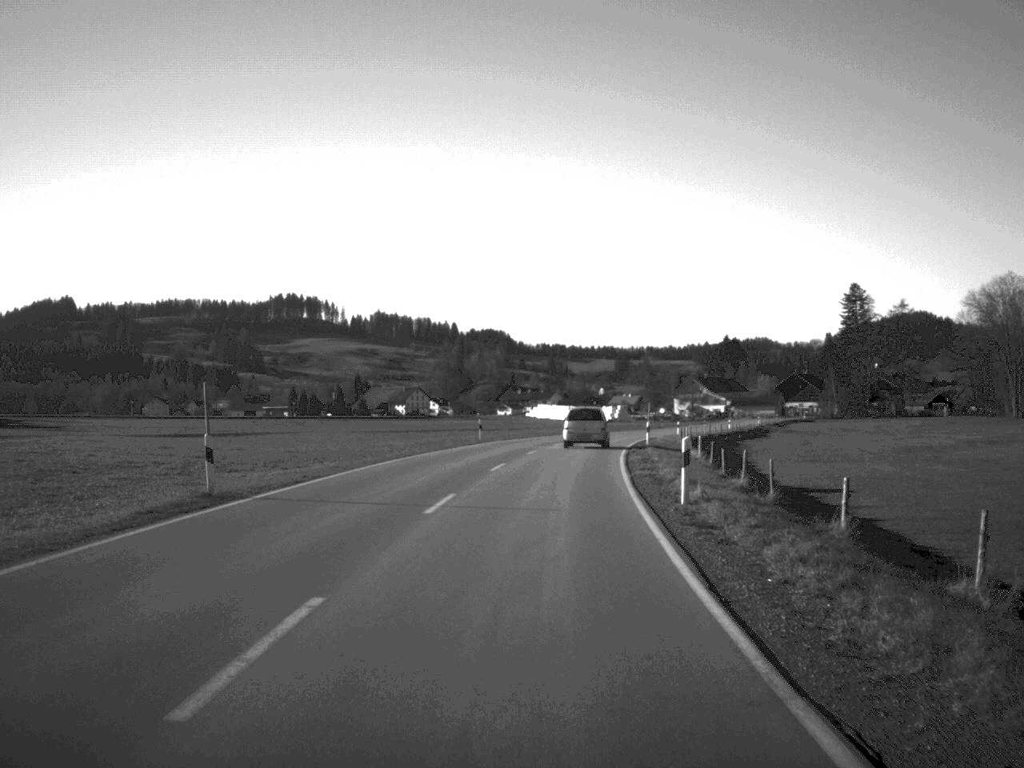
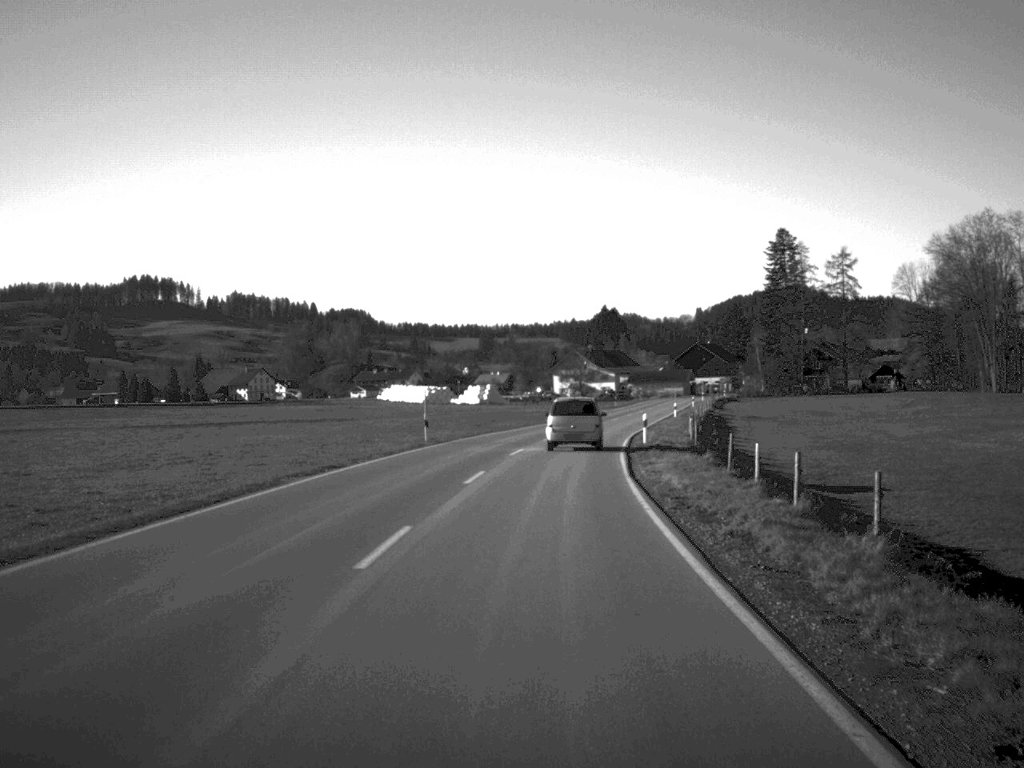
(+2.8, +53.7) m; +6°
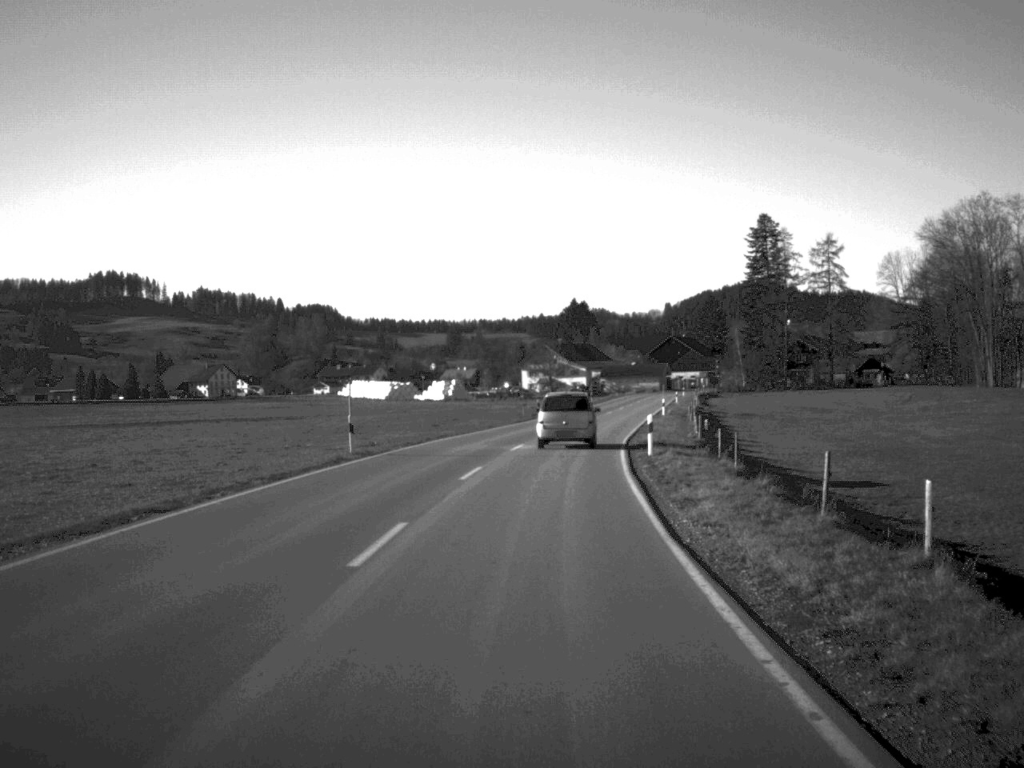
(+0.1, +11.9) m; +1°
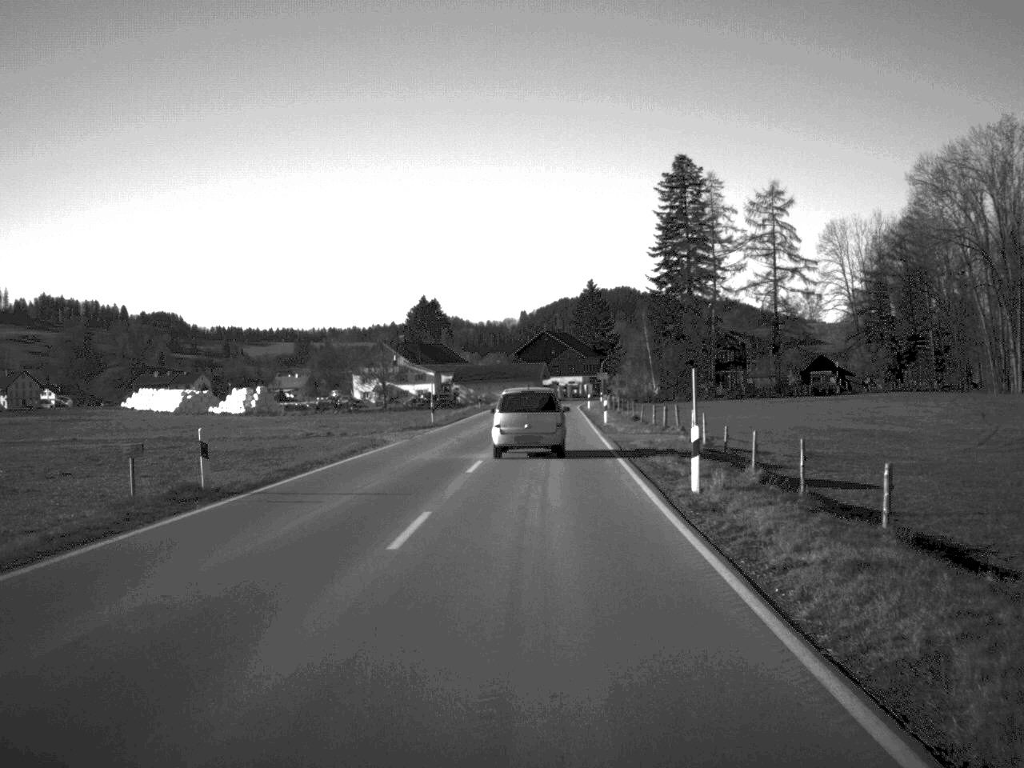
(+3.3, +58.0) m; +6°
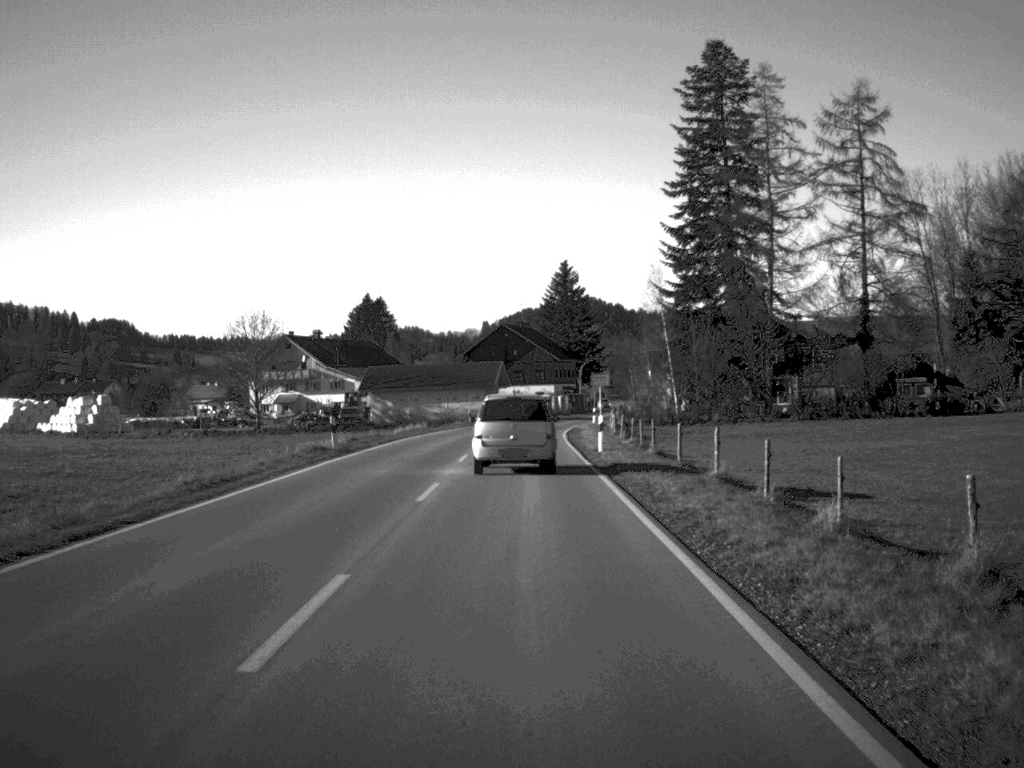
(+1.1, +53.0) m; +2°
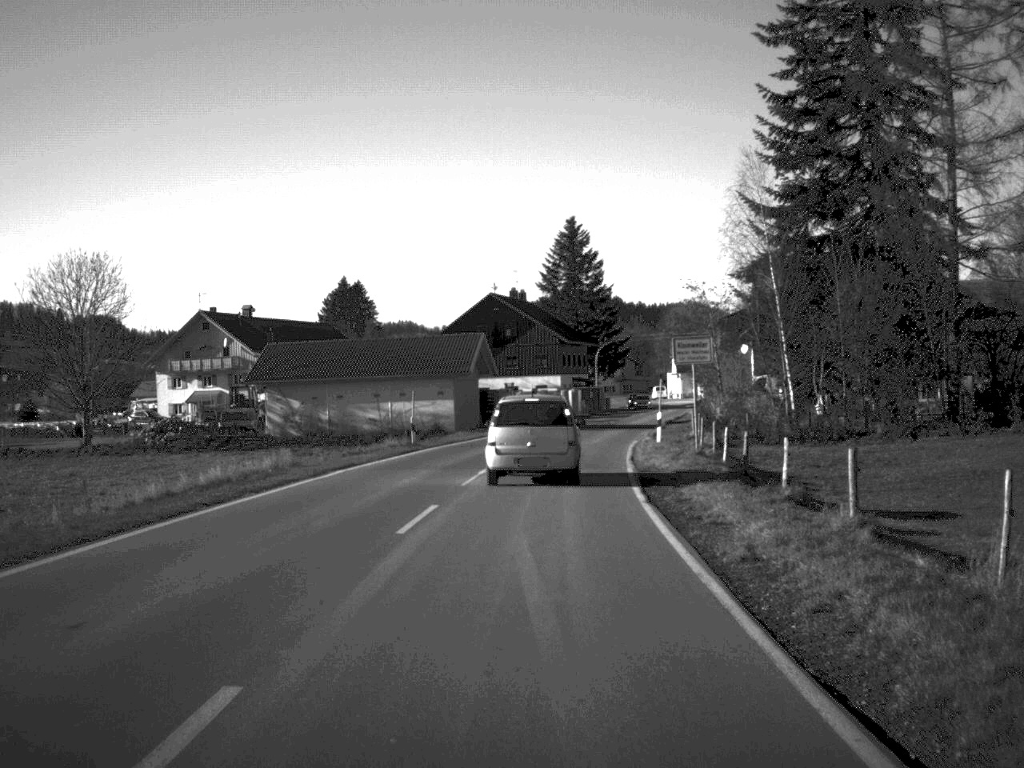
(0.0, +40.0) m; 0°
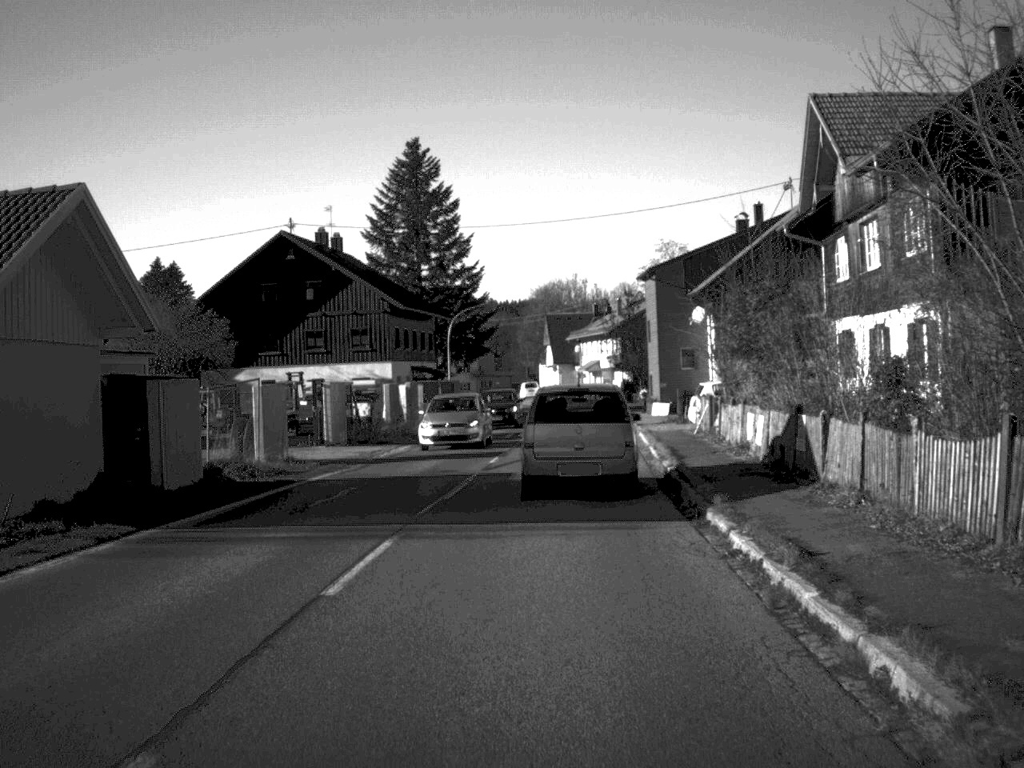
(+2.1, +42.8) m; +7°
